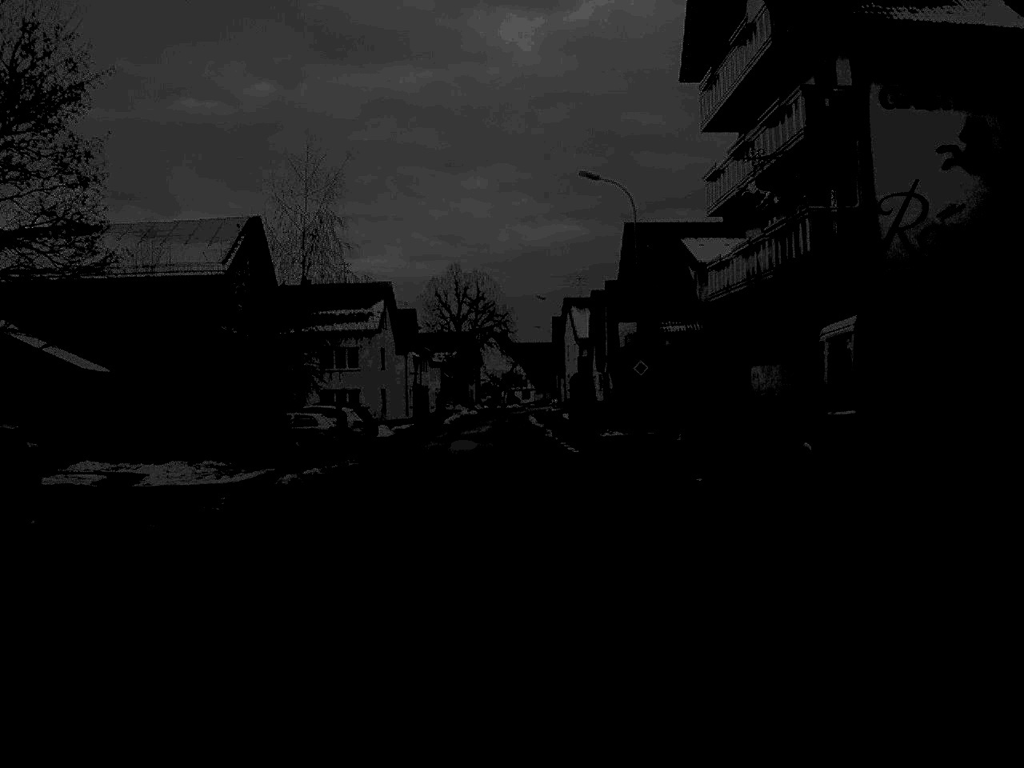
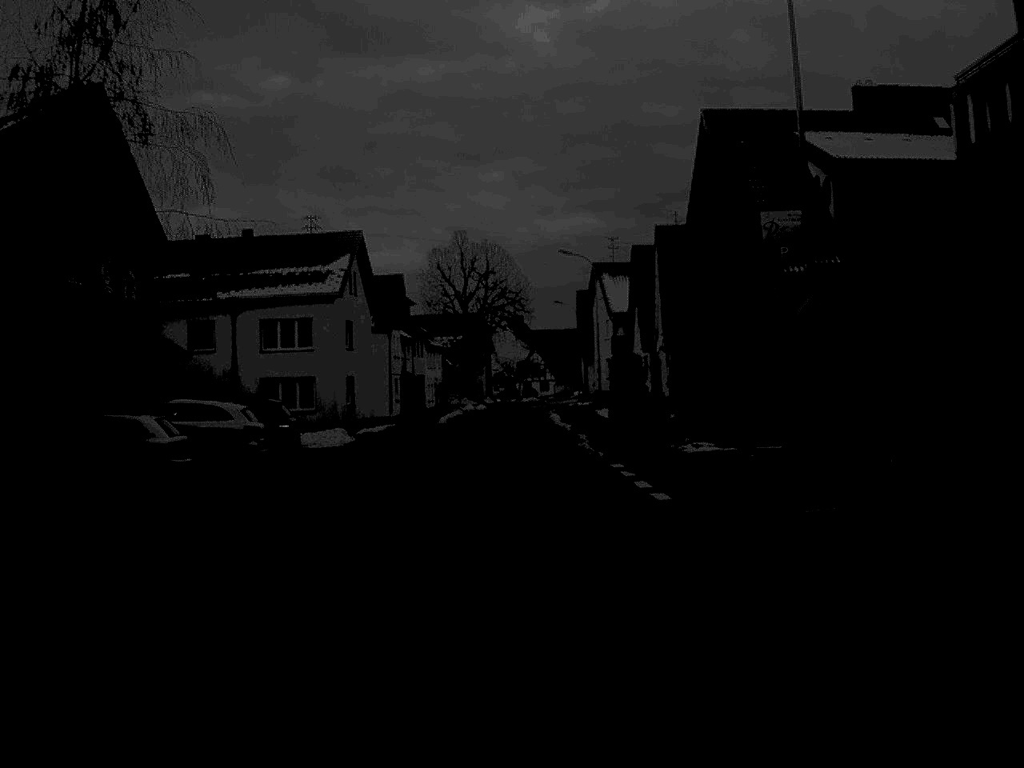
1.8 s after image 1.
(-0.1, +22.8) m; -1°
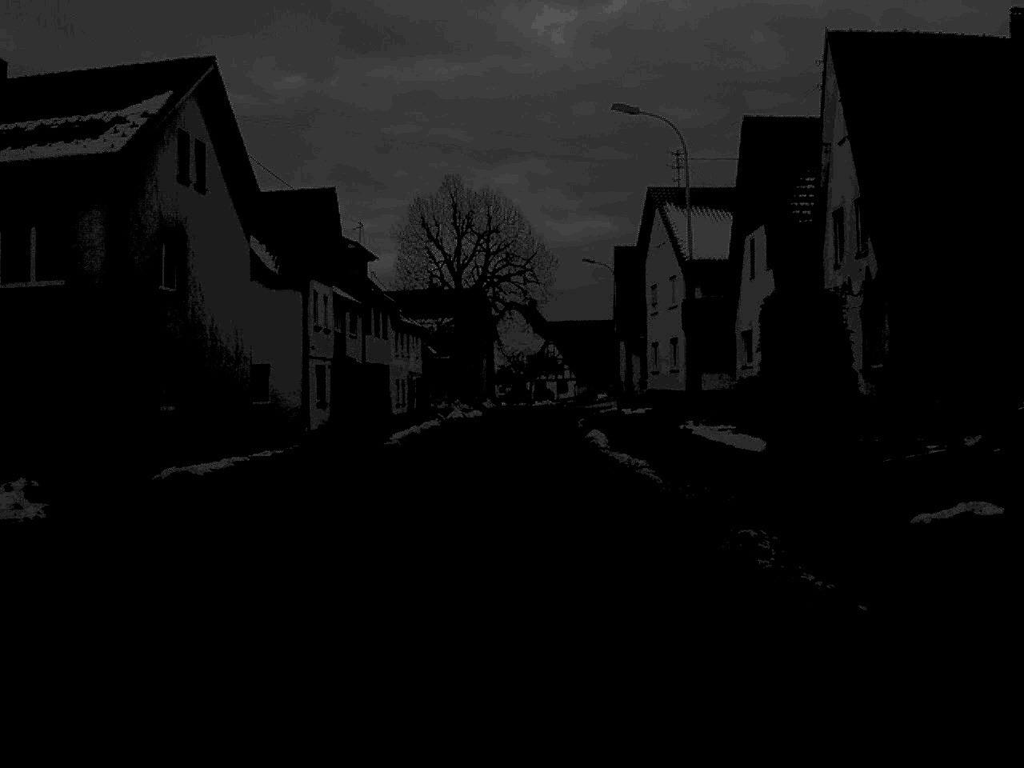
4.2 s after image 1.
(-0.2, +32.5) m; 0°
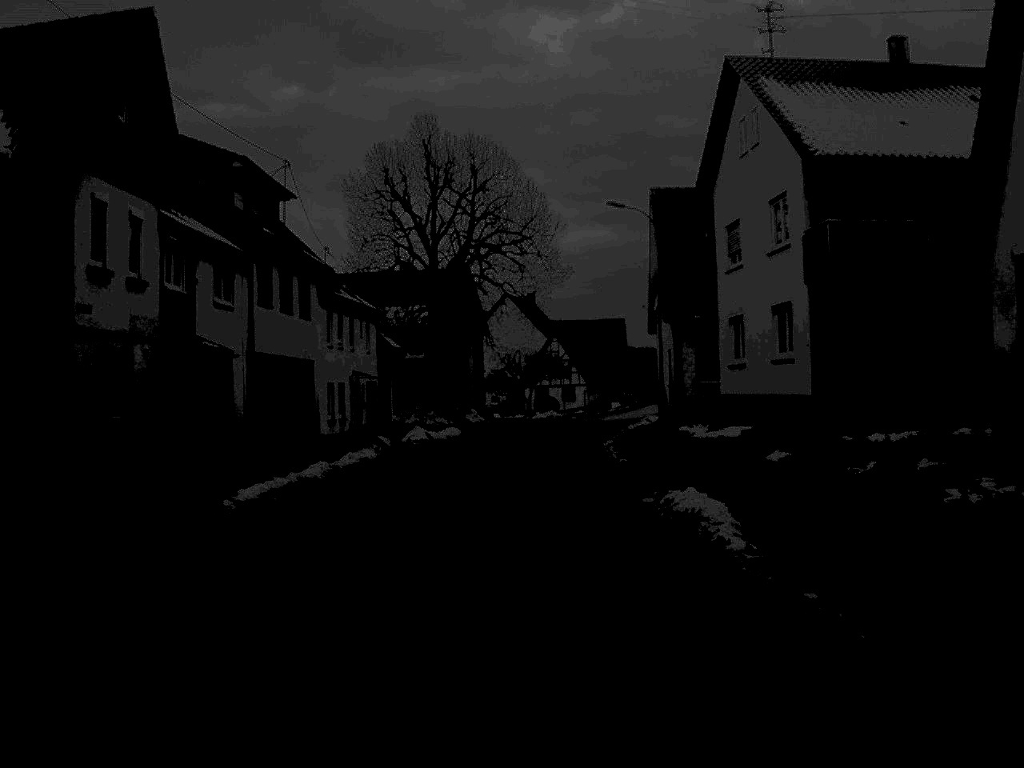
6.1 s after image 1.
(0.0, +22.9) m; 0°
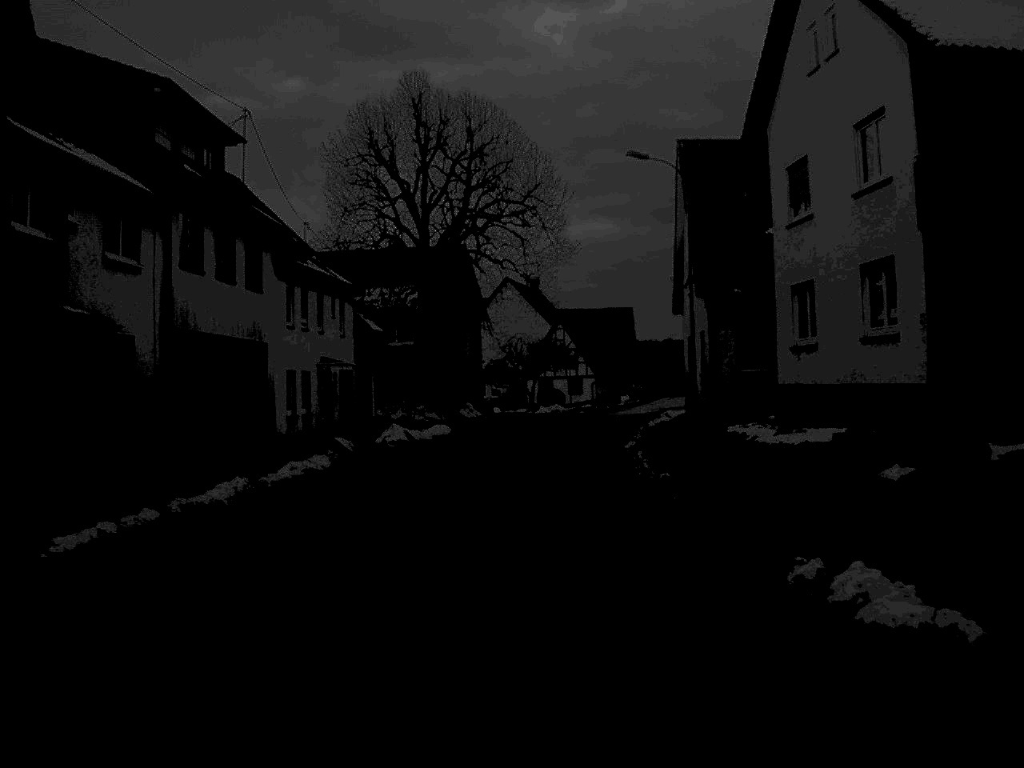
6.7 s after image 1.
(0.0, +8.2) m; 0°
